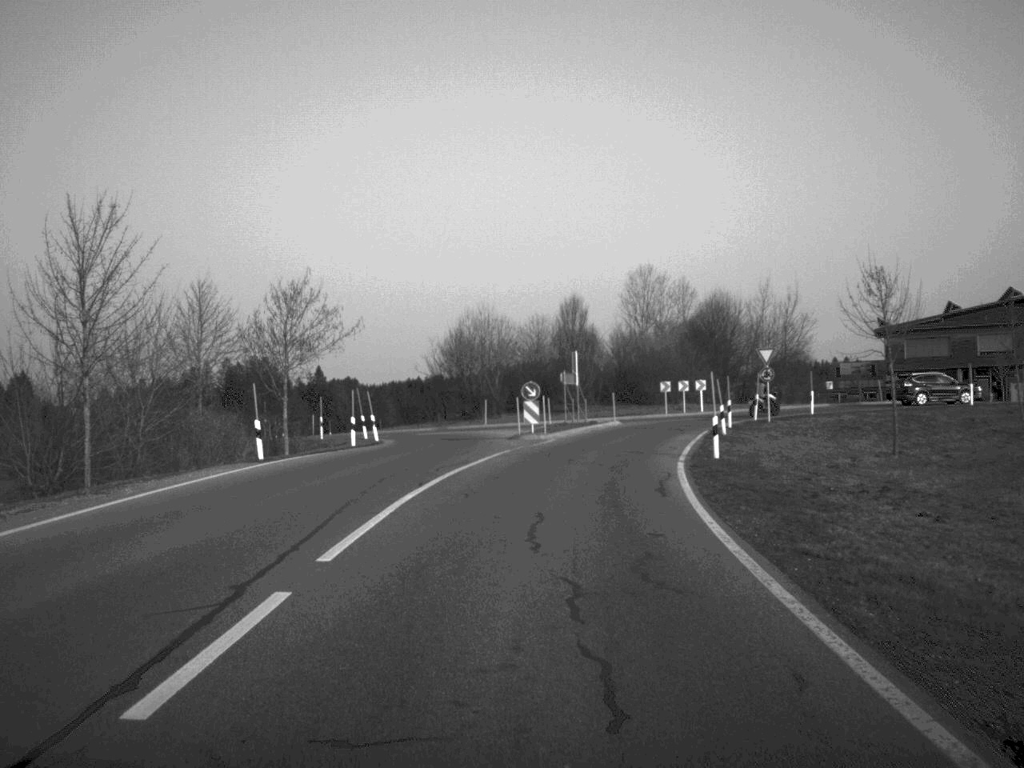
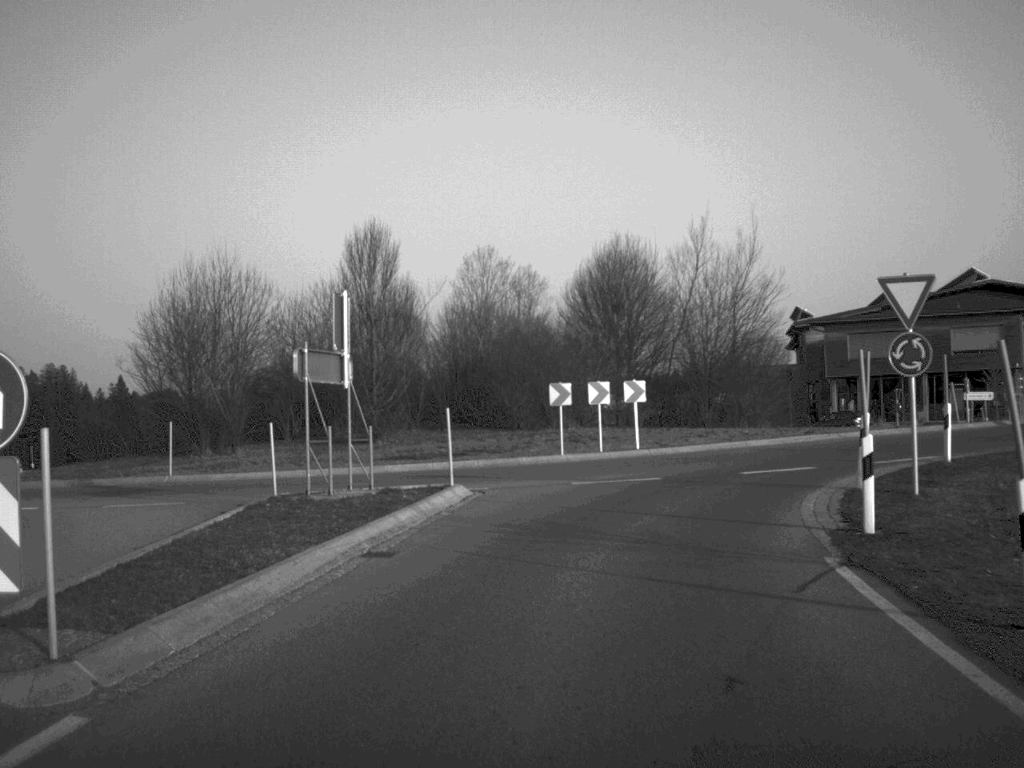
(+2.2, +35.0) m; +8°
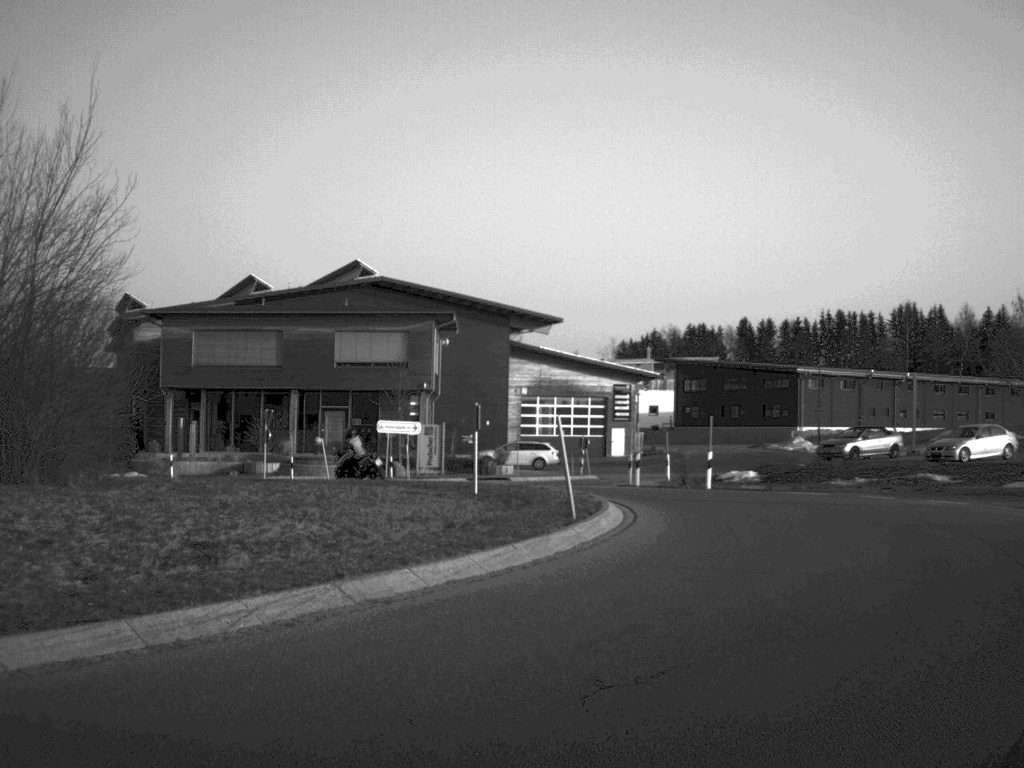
(+3.8, +23.5) m; +32°
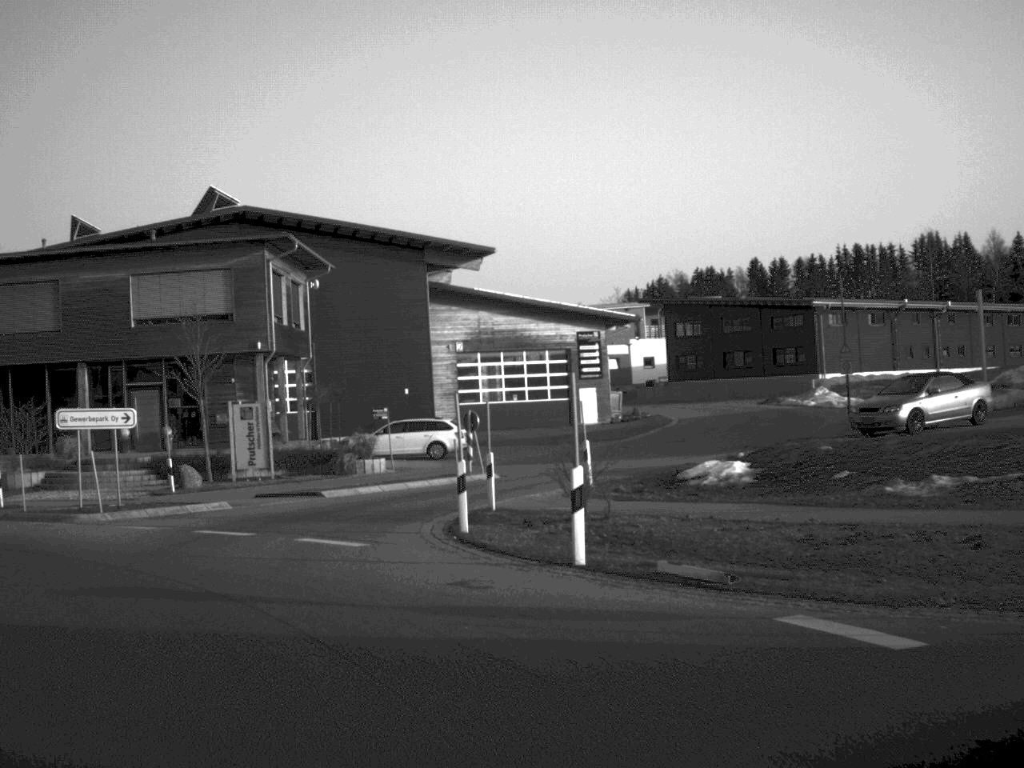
(+4.5, +21.5) m; -2°
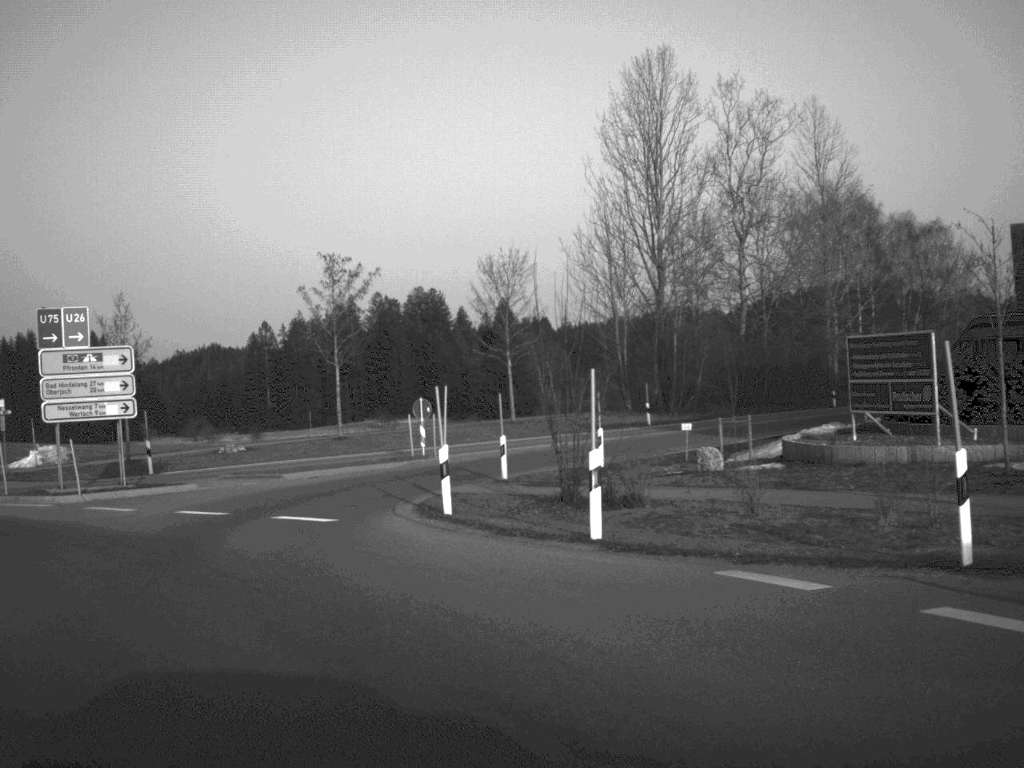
(-10.6, +20.3) m; -54°
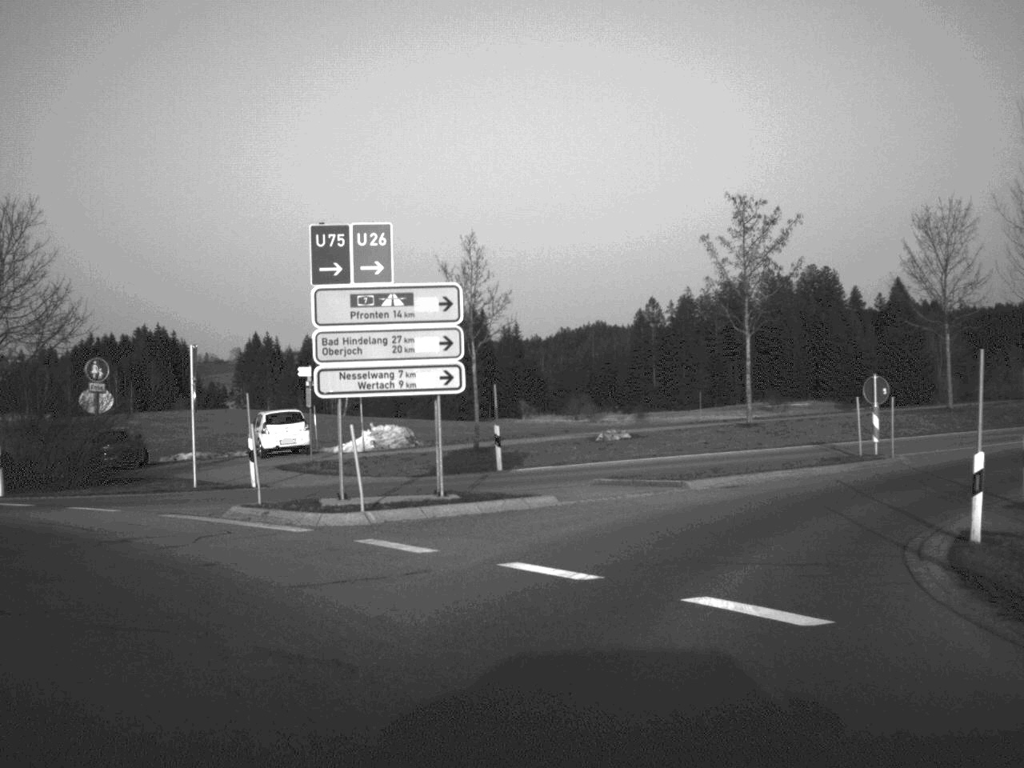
(-1.8, +10.2) m; -17°
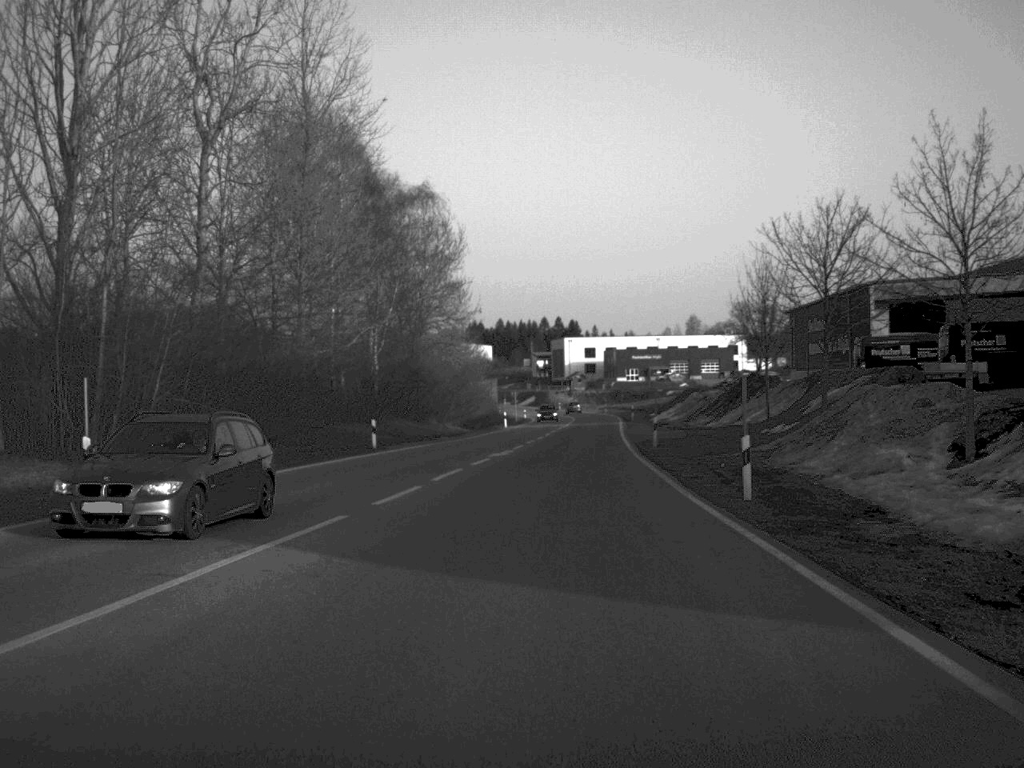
(+11.4, +26.7) m; +48°
